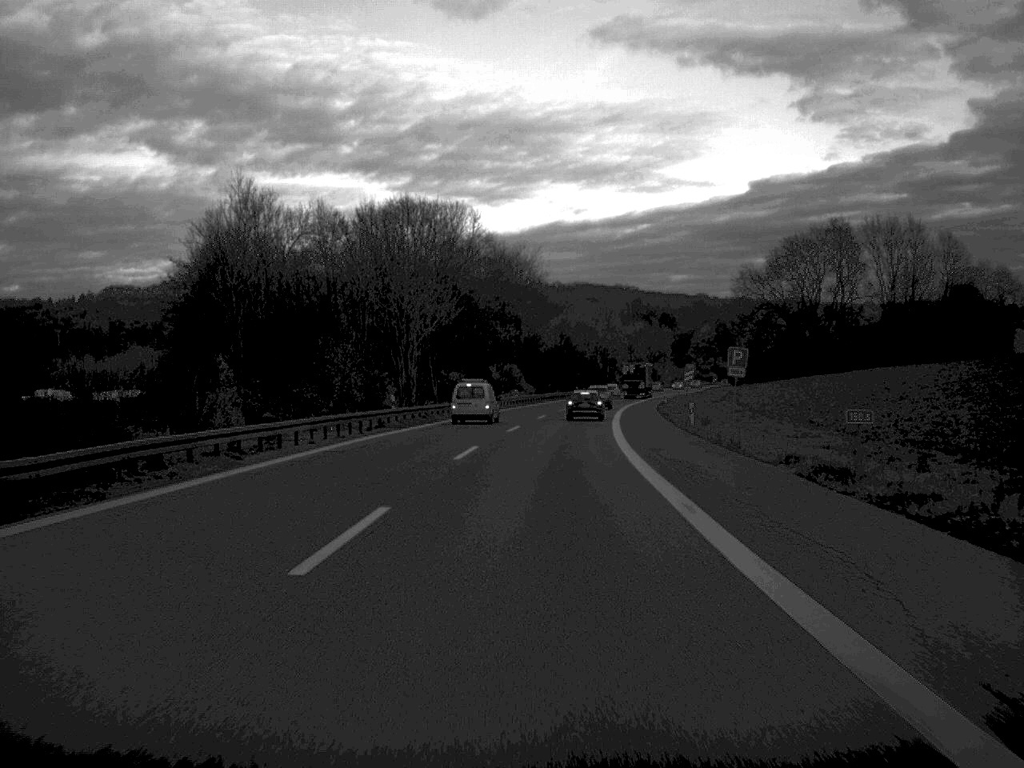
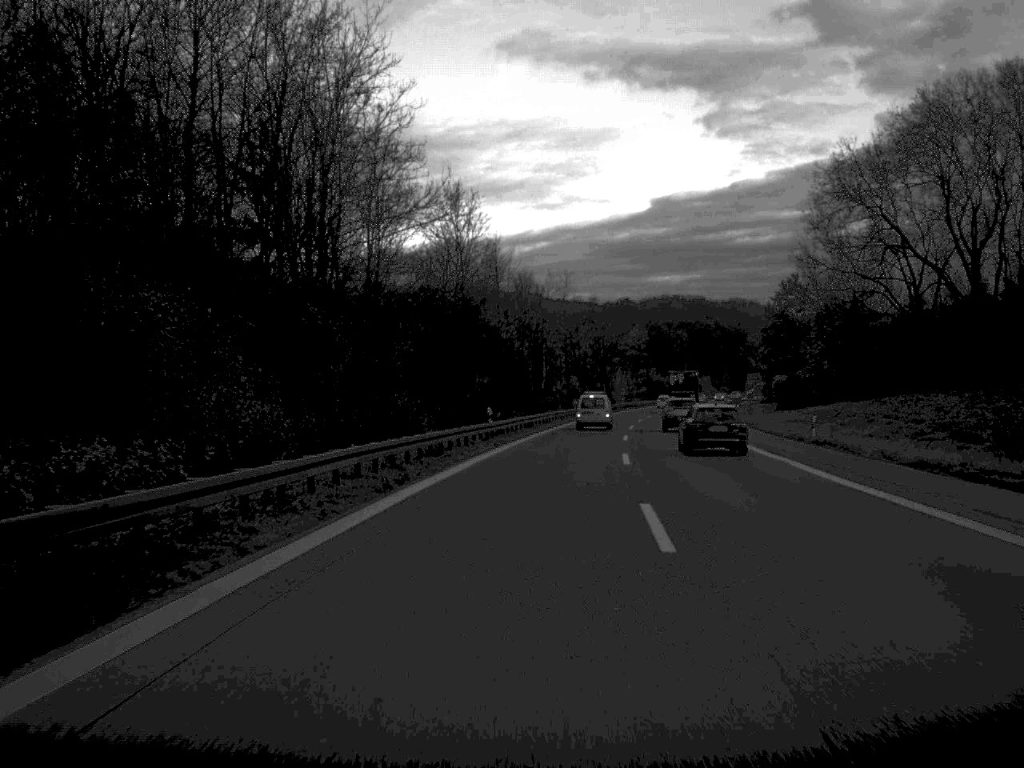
(+3.3, +104.3) m; +5°
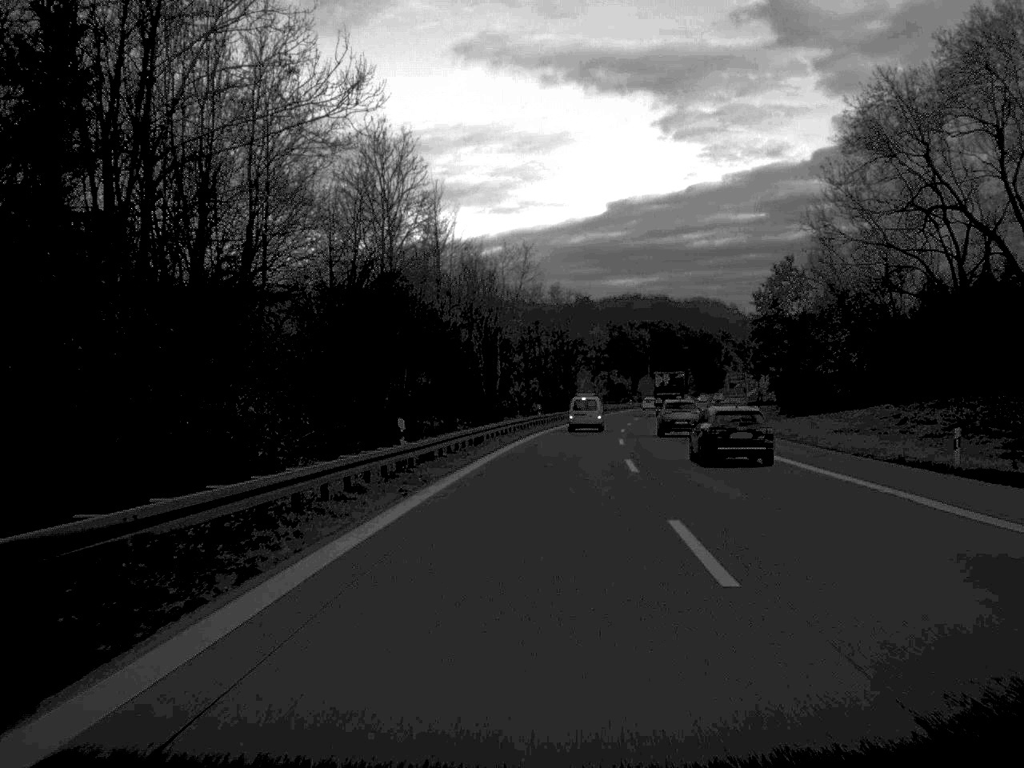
(+0.3, +20.3) m; +2°
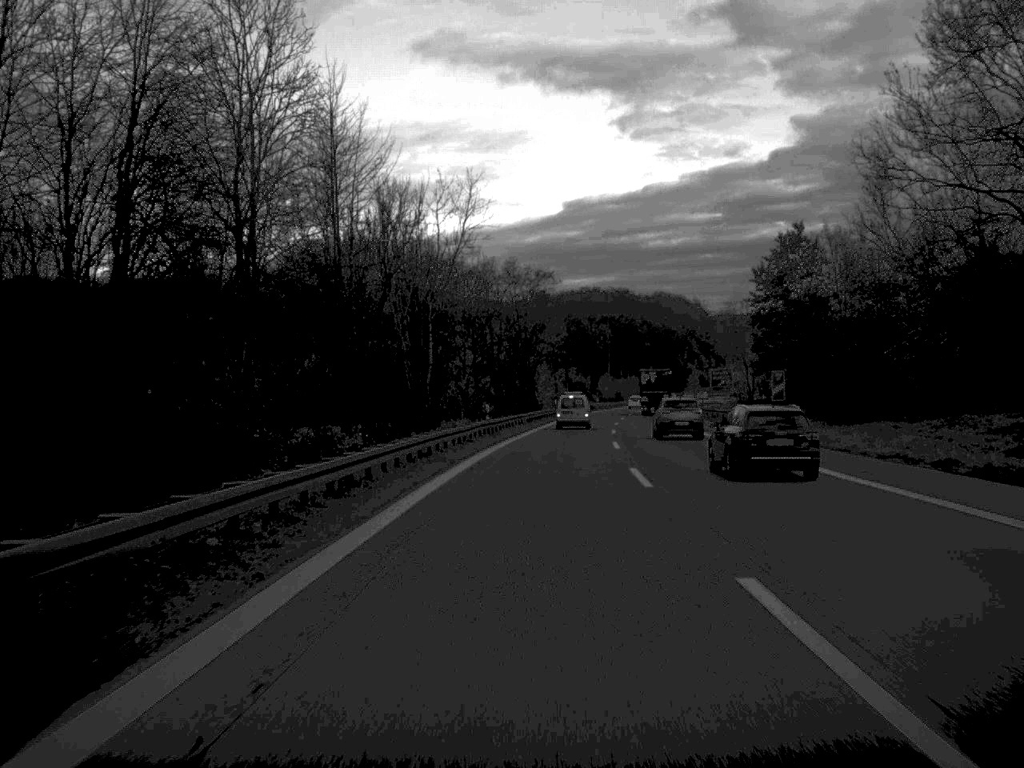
(+0.4, +23.4) m; +2°
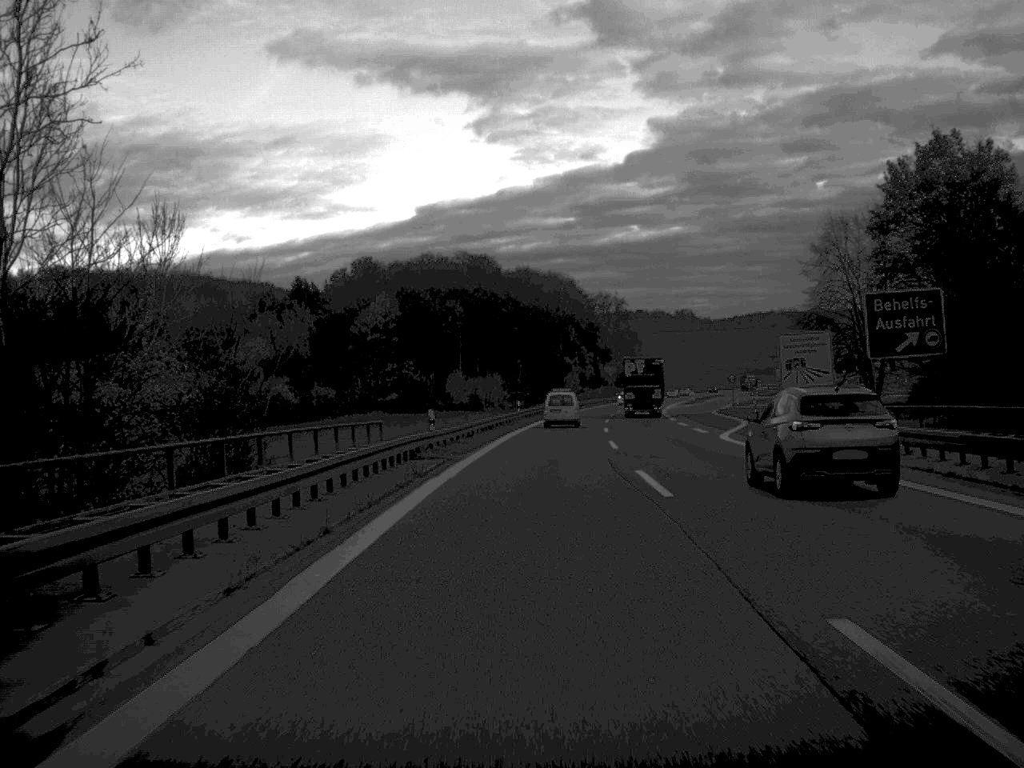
(+6.4, +108.7) m; +7°
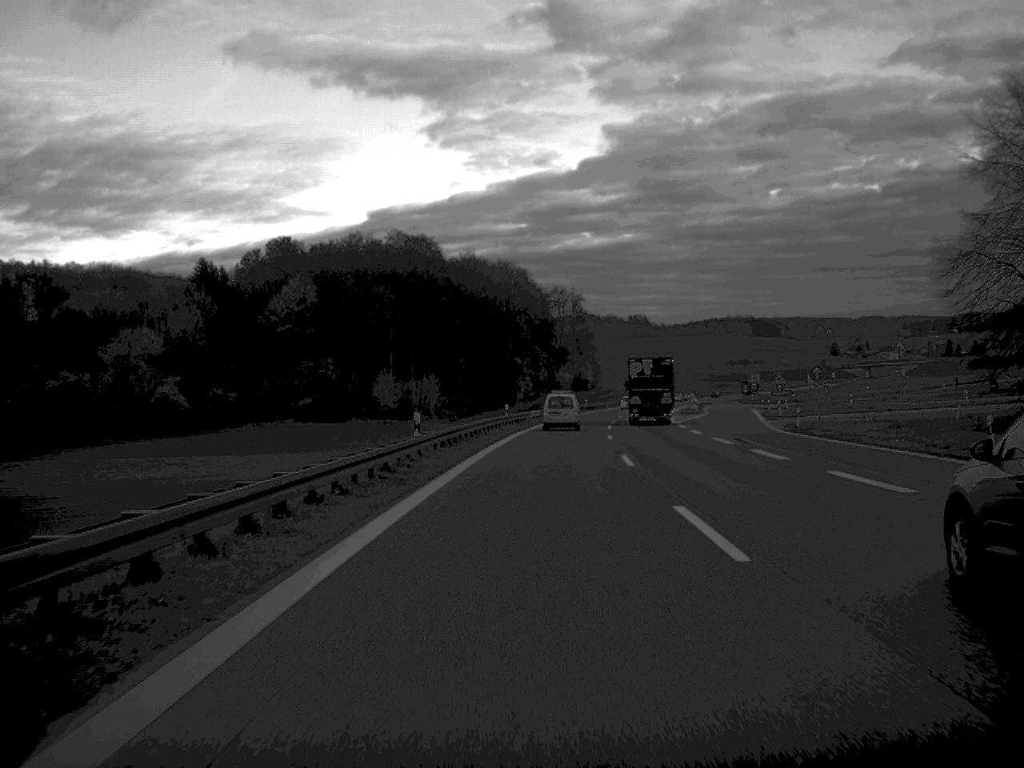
(+0.9, +43.7) m; +2°
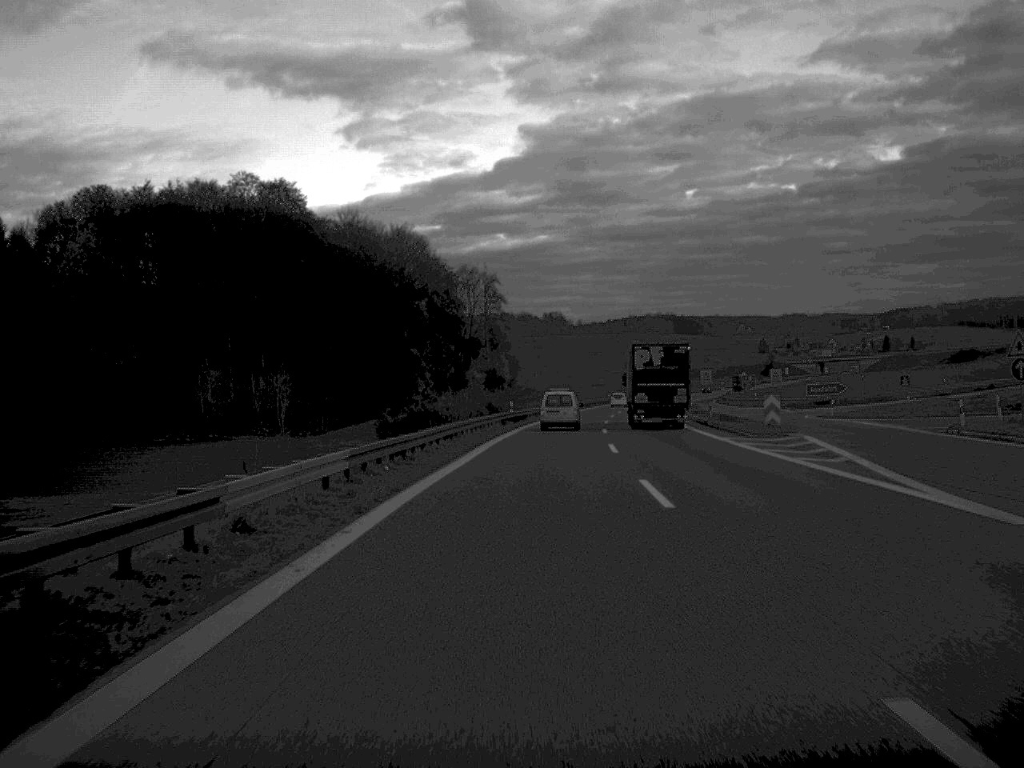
(+2.3, +65.4) m; +4°
